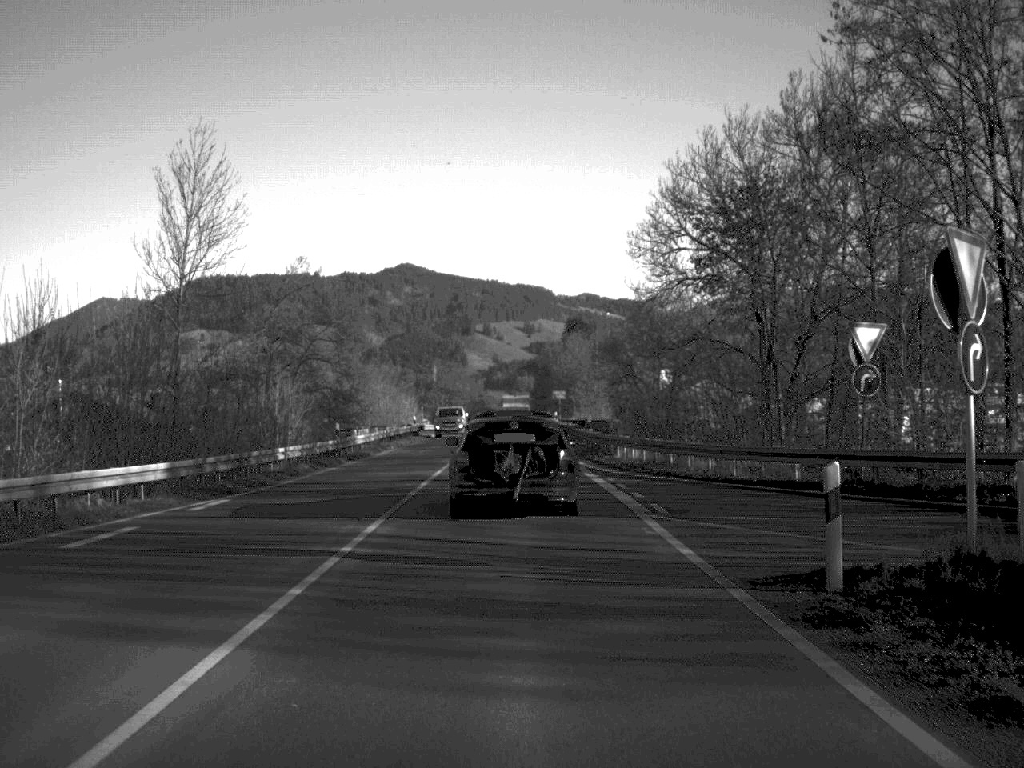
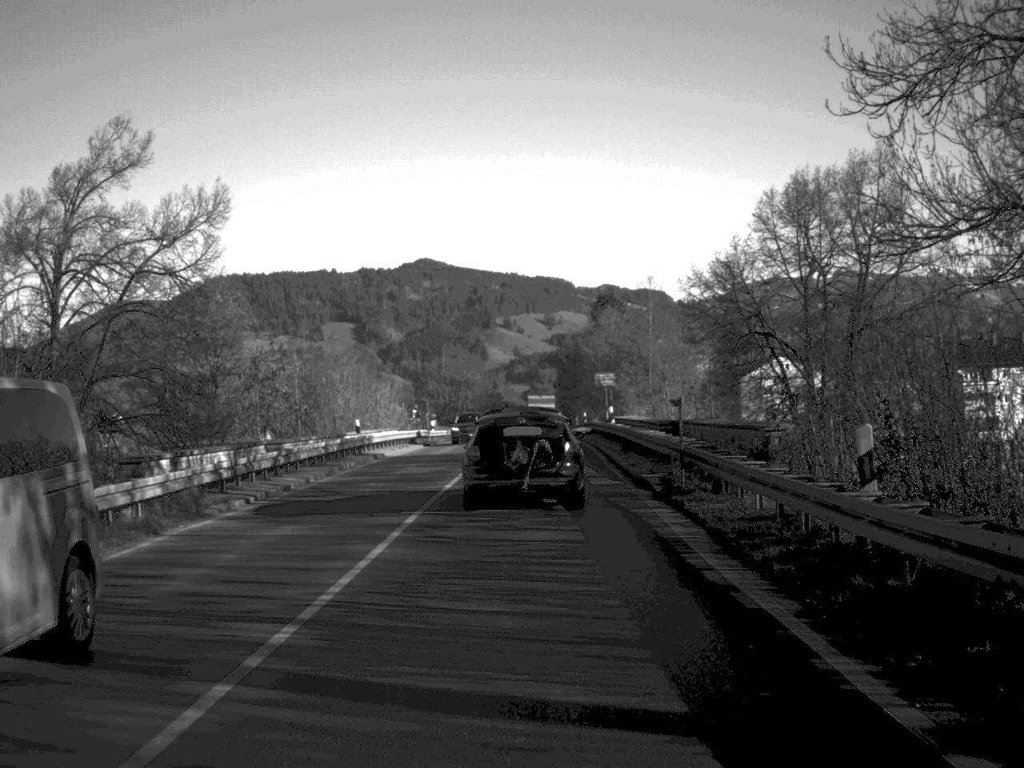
(-0.3, +33.5) m; -1°
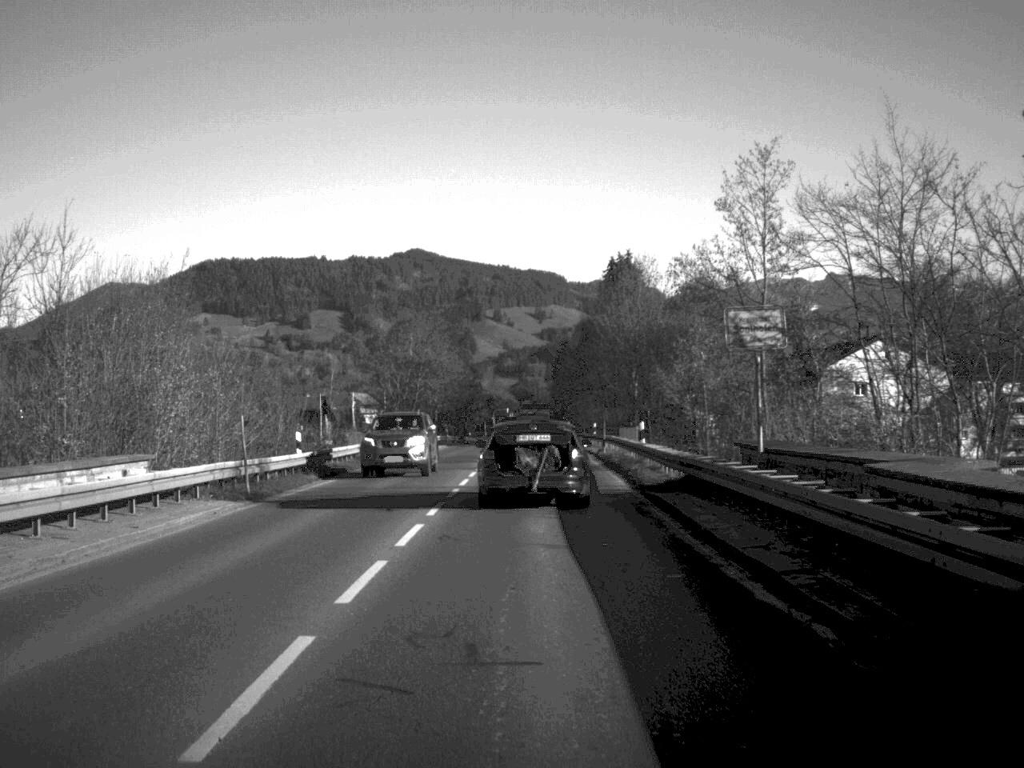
(+0.1, +42.5) m; 0°
